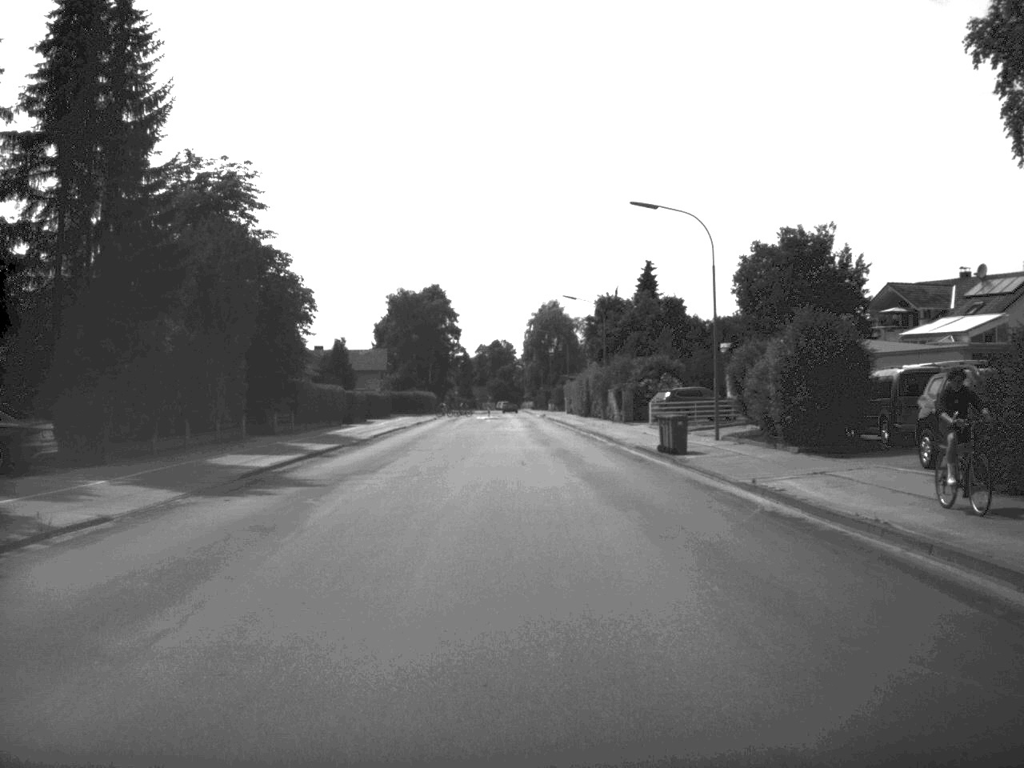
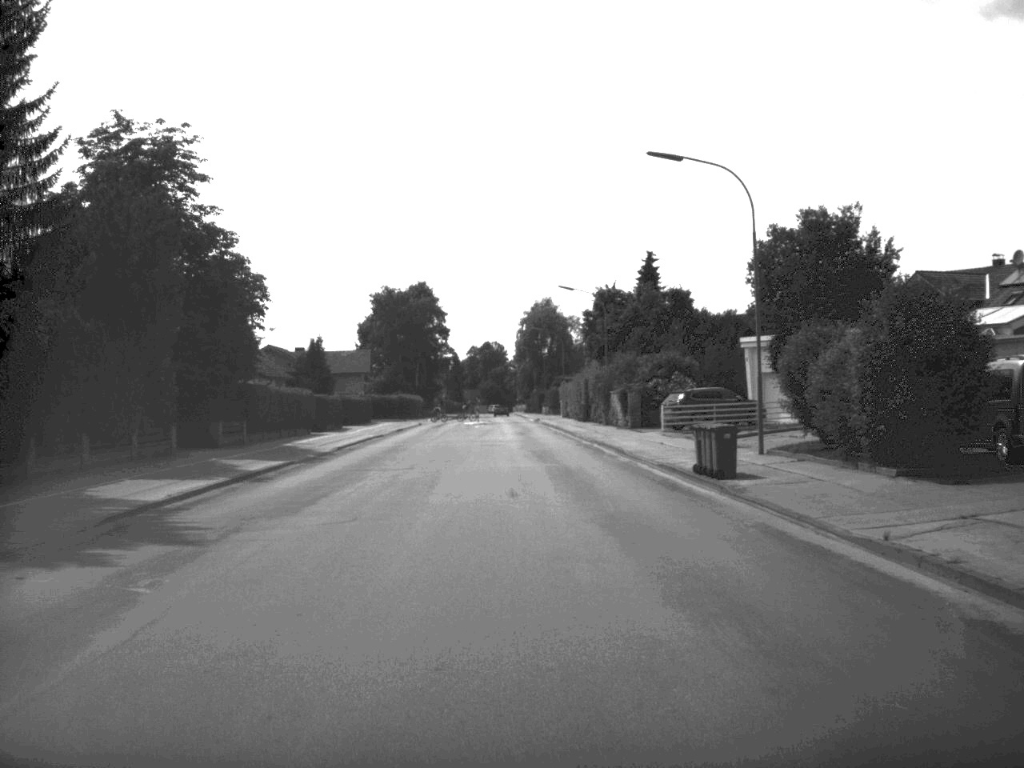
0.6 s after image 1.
(0.0, +8.1) m; 0°
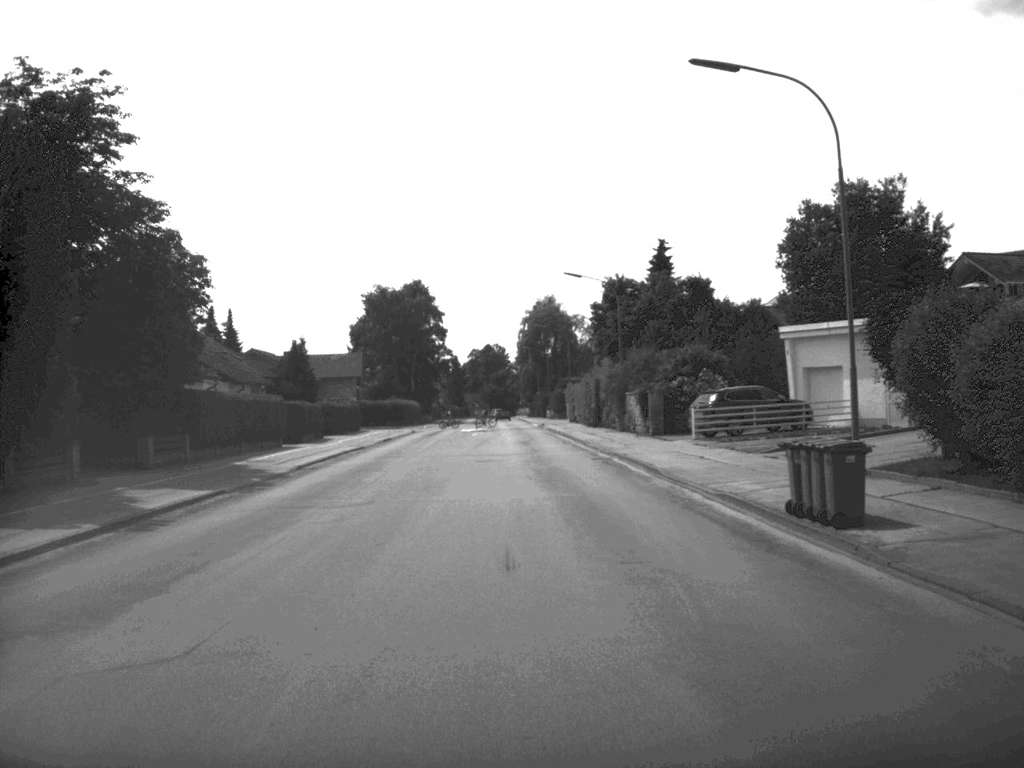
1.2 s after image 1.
(0.0, +8.3) m; 0°
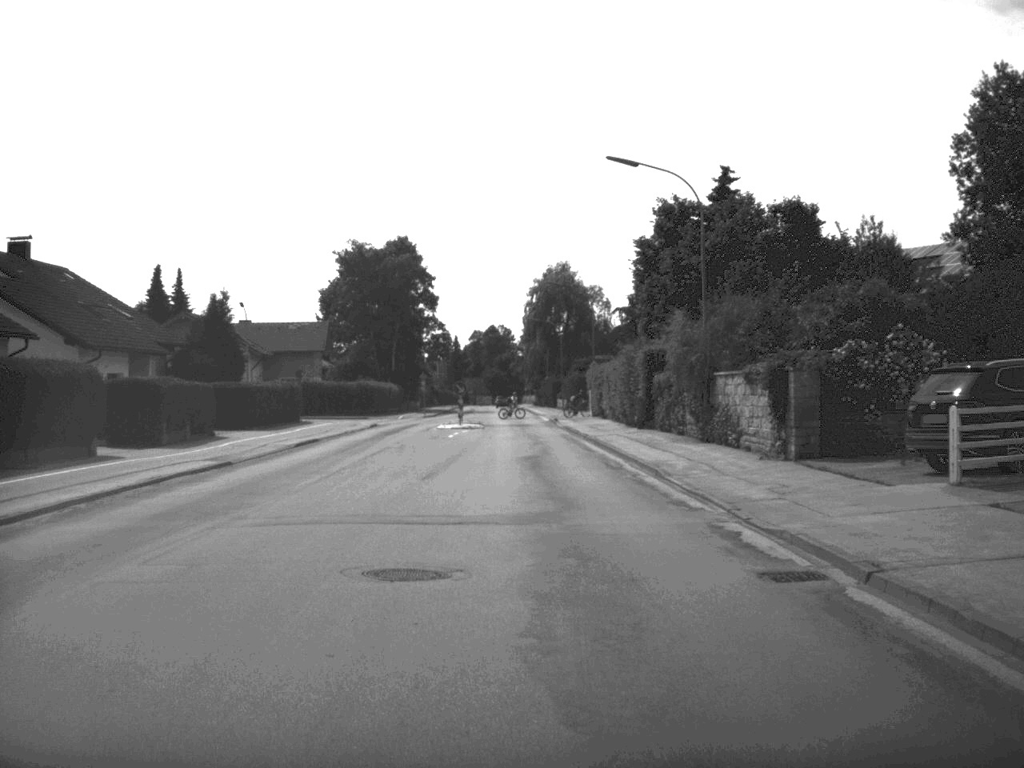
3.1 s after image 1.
(-0.1, +24.8) m; 0°
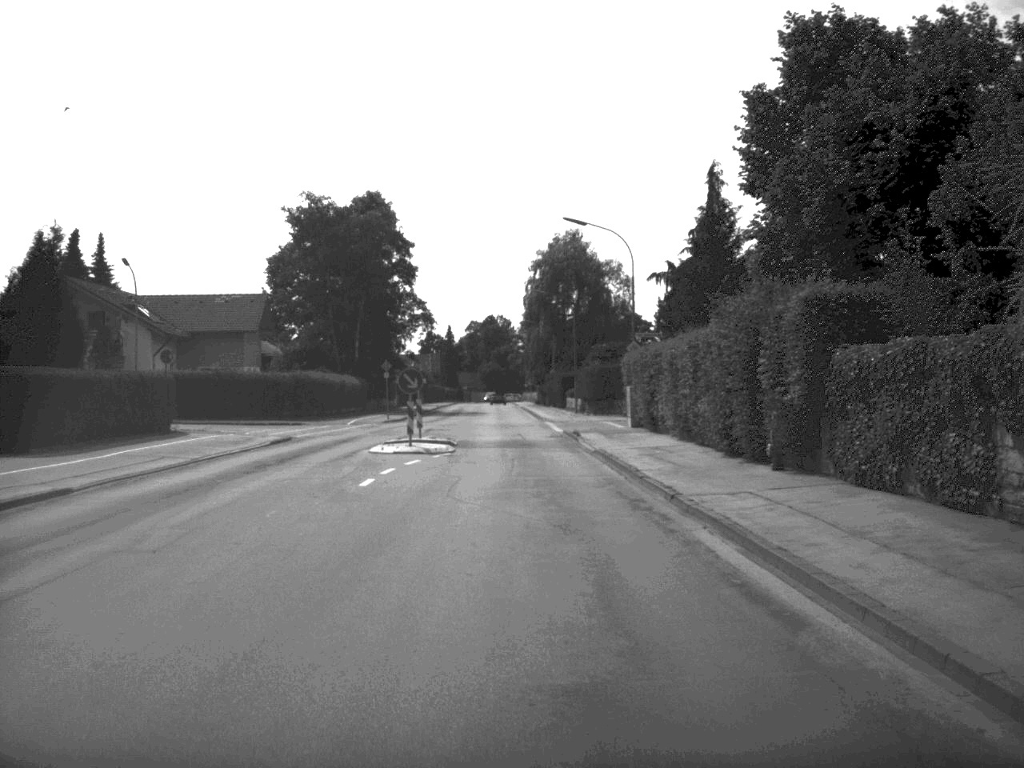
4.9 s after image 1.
(-0.1, +23.7) m; 0°
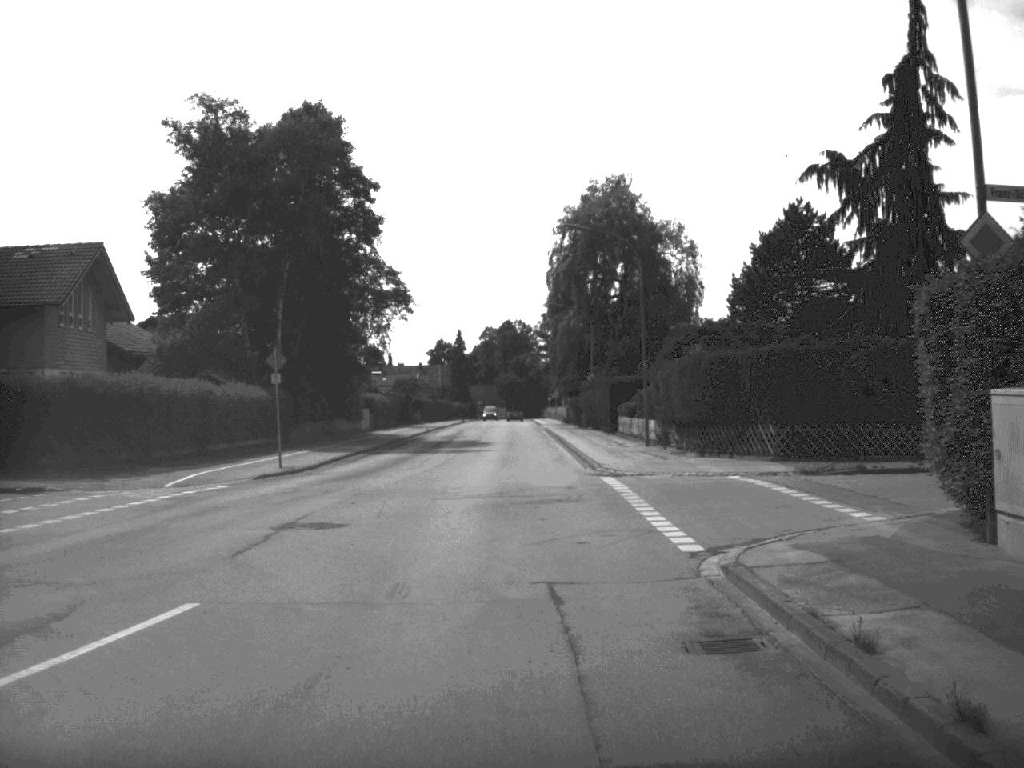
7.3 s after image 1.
(-0.2, +32.3) m; -1°
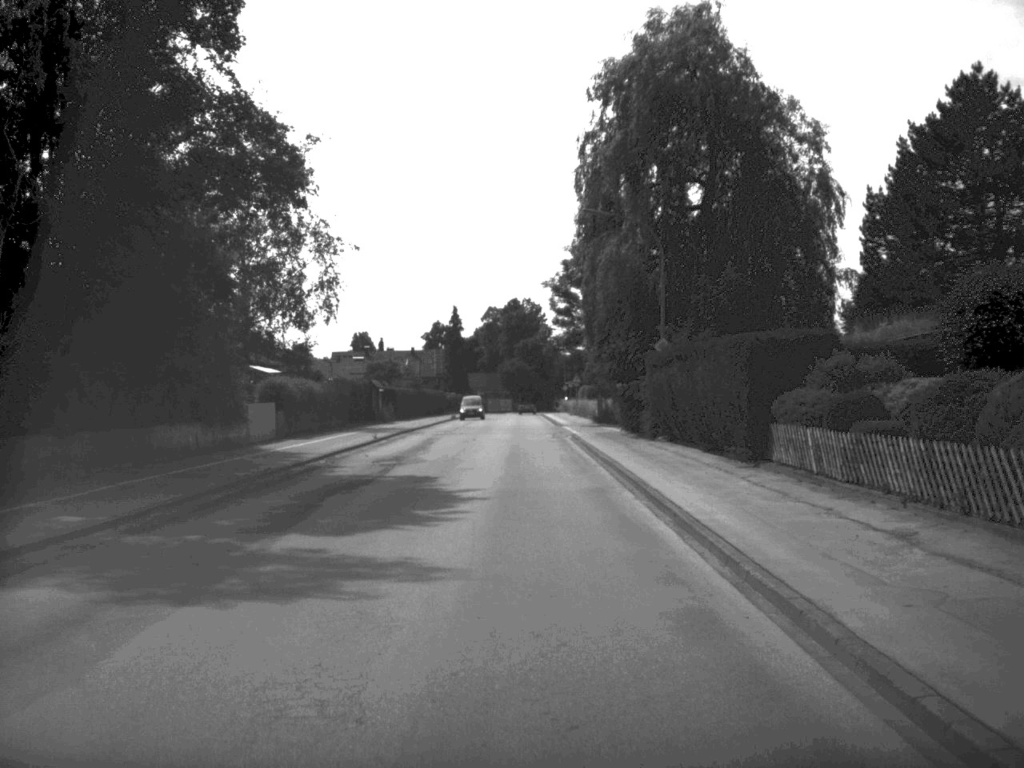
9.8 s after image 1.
(-0.2, +31.9) m; 0°
